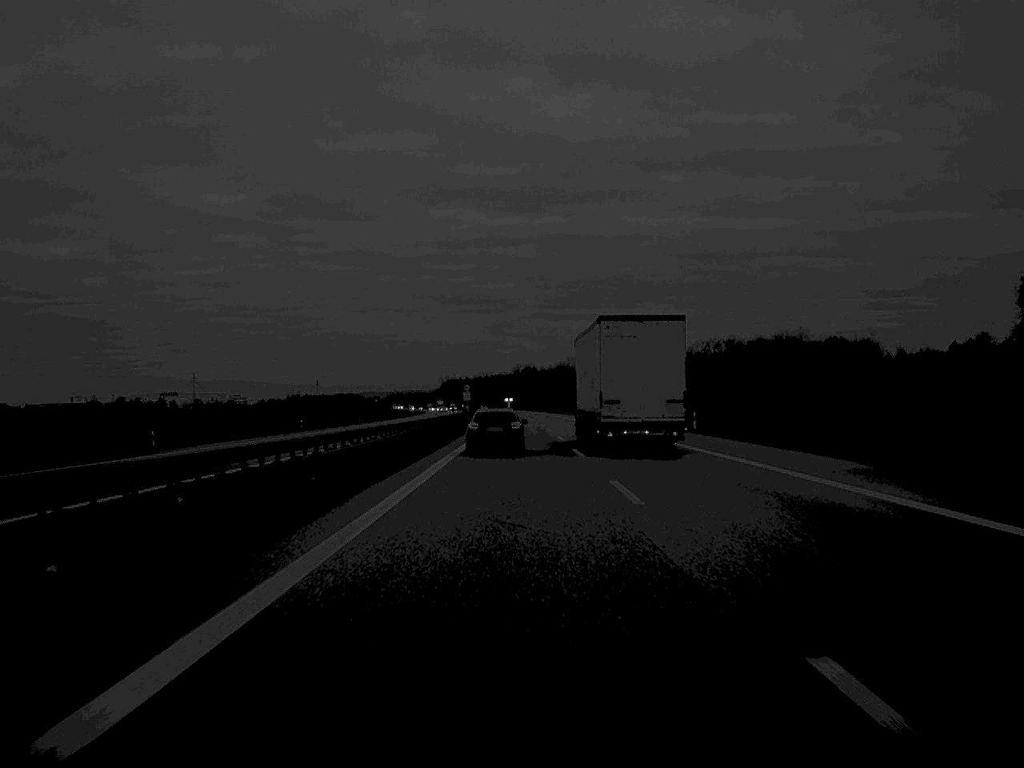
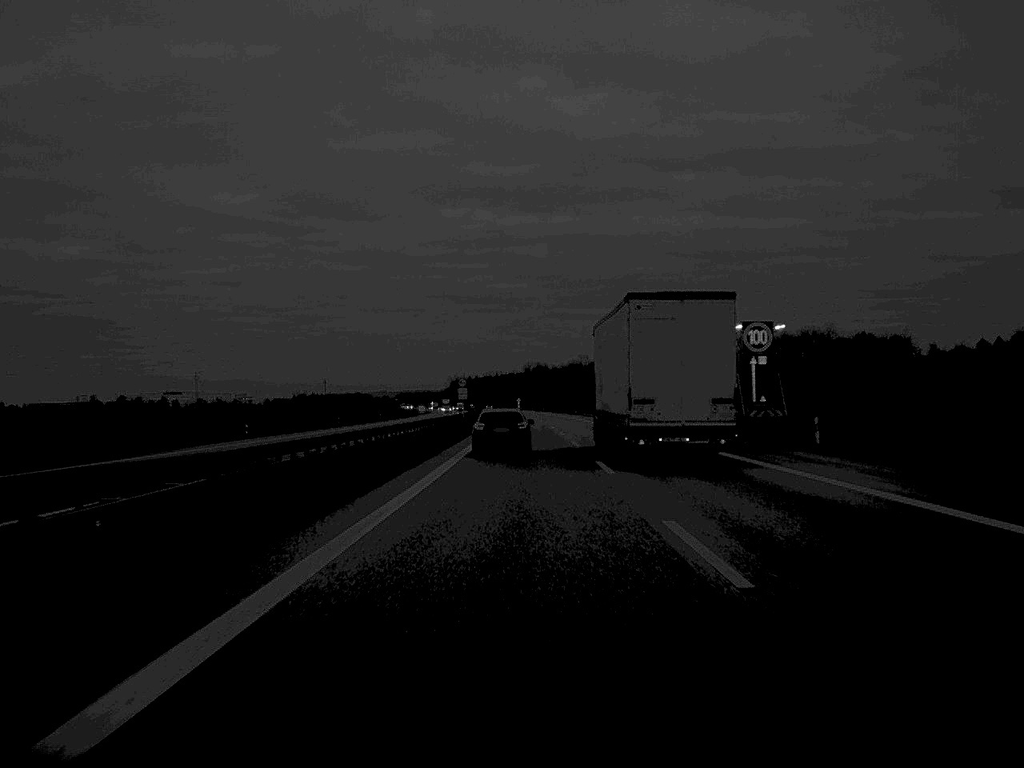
(-0.1, +26.5) m; 0°
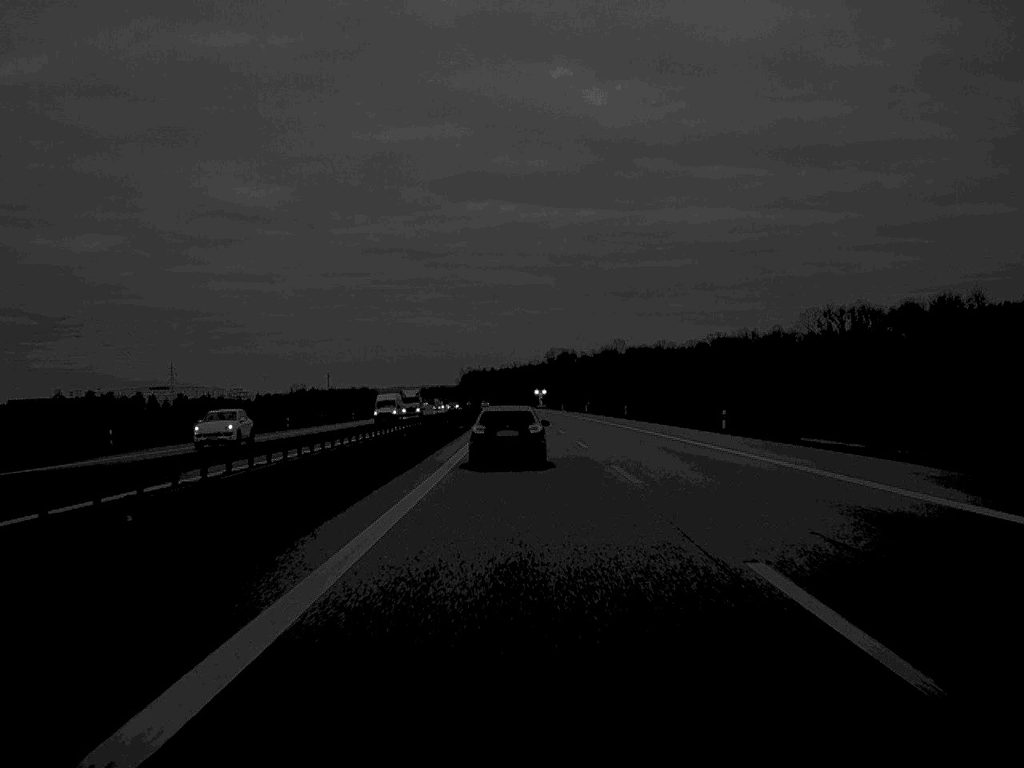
(-1.0, +129.6) m; -1°
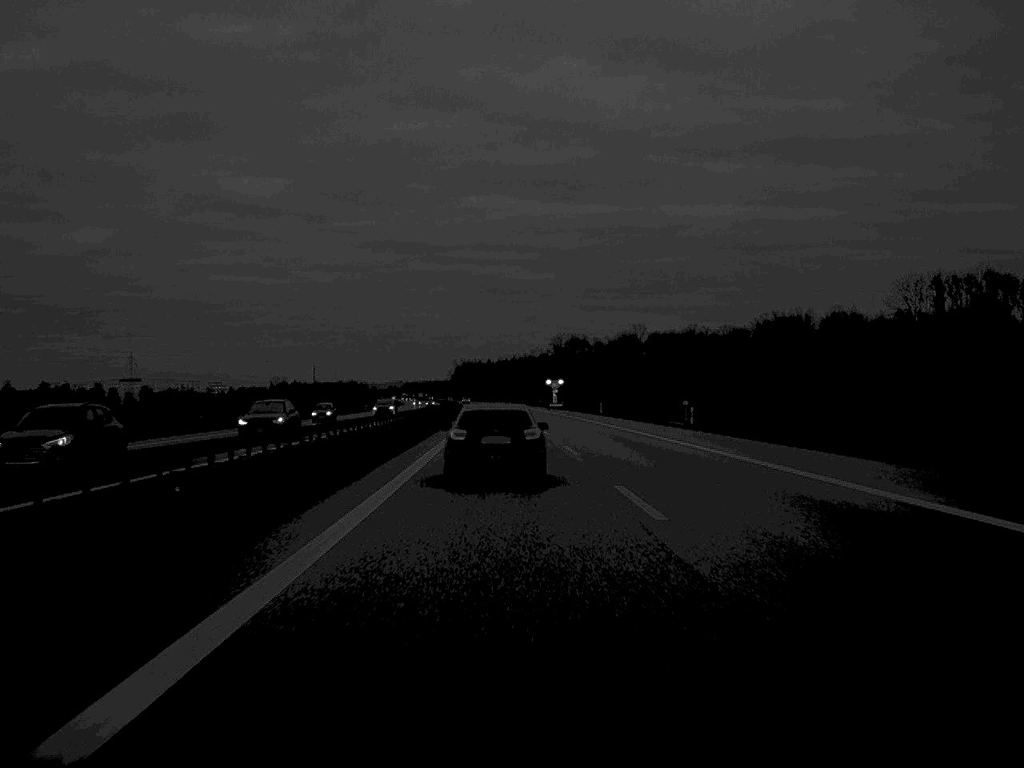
(-0.7, +96.6) m; 0°
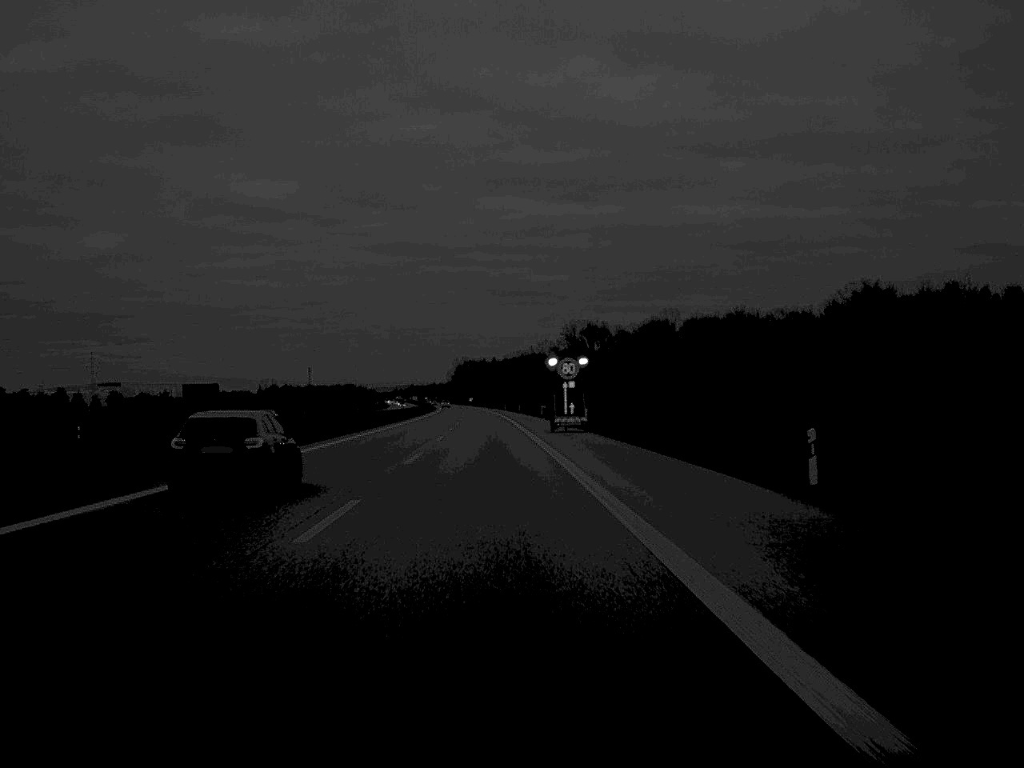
(+1.8, +90.6) m; -1°
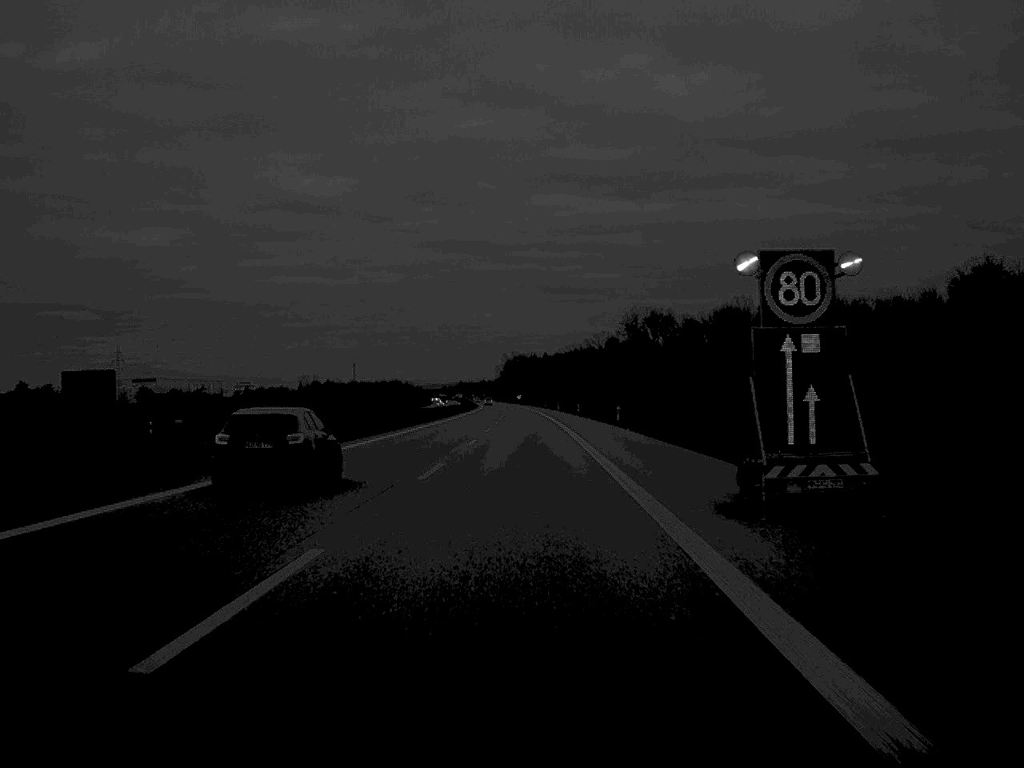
(-1.0, +42.9) m; -2°
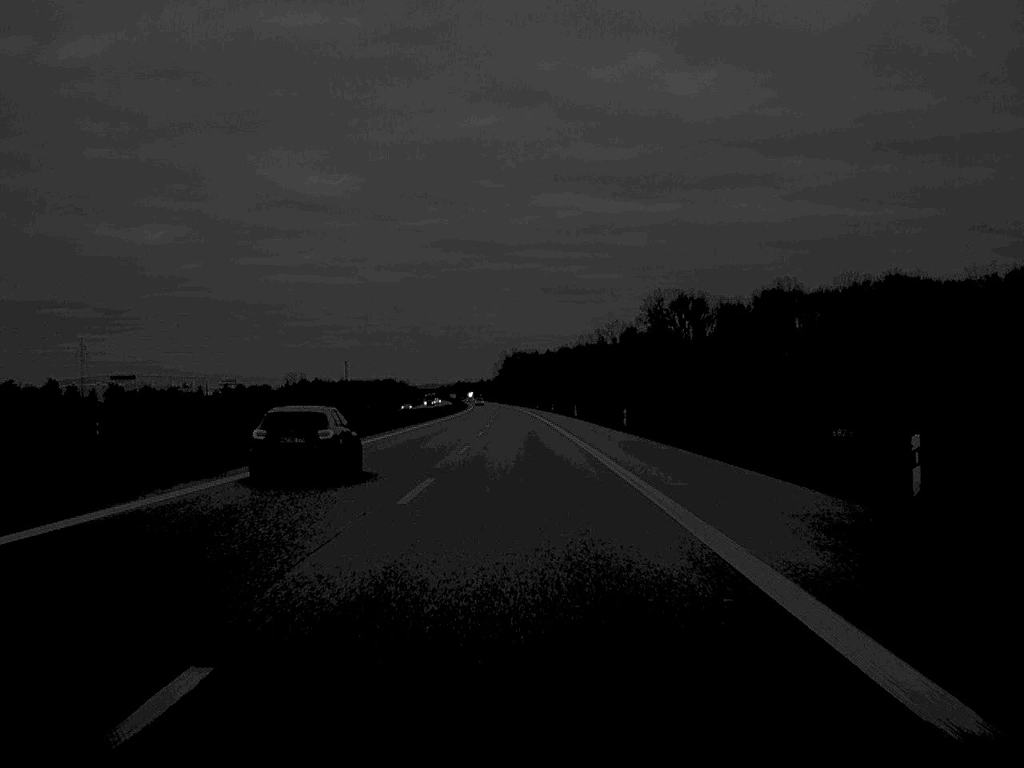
(-0.1, +59.2) m; 0°
